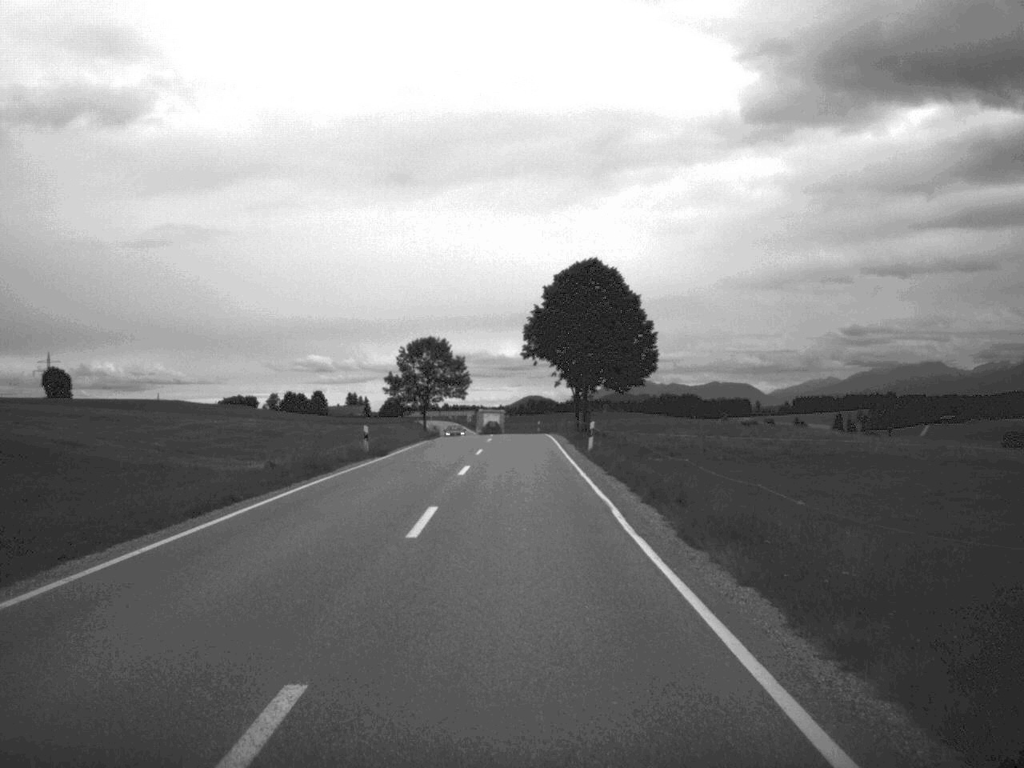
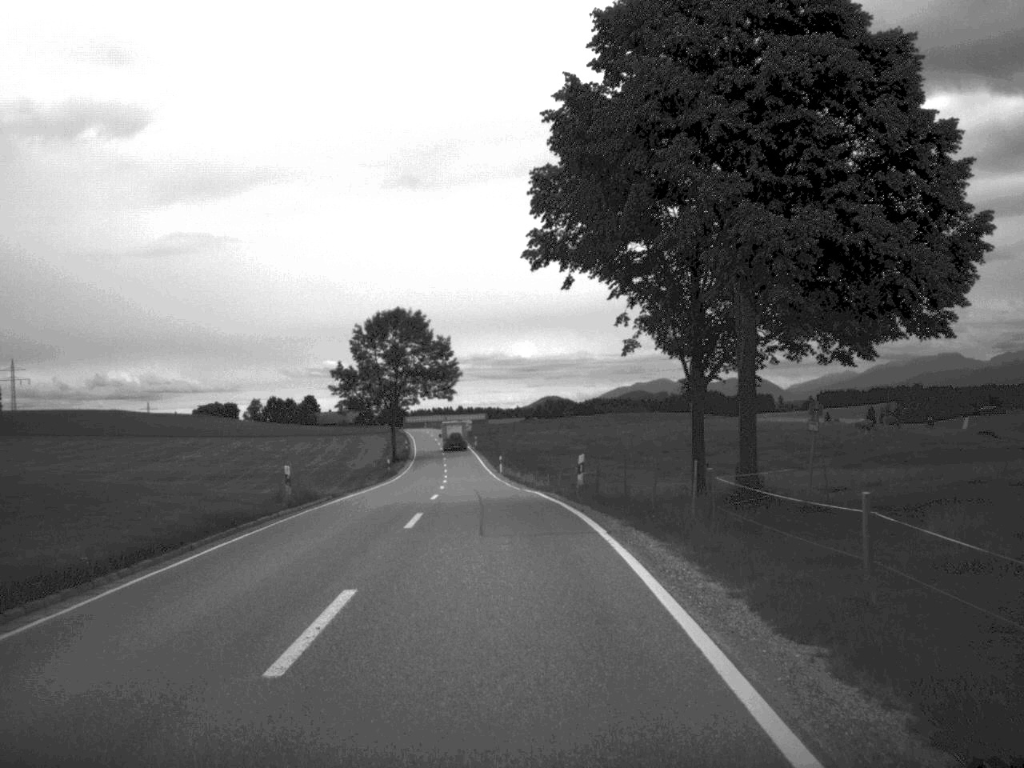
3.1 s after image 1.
(-0.1, +54.3) m; -1°
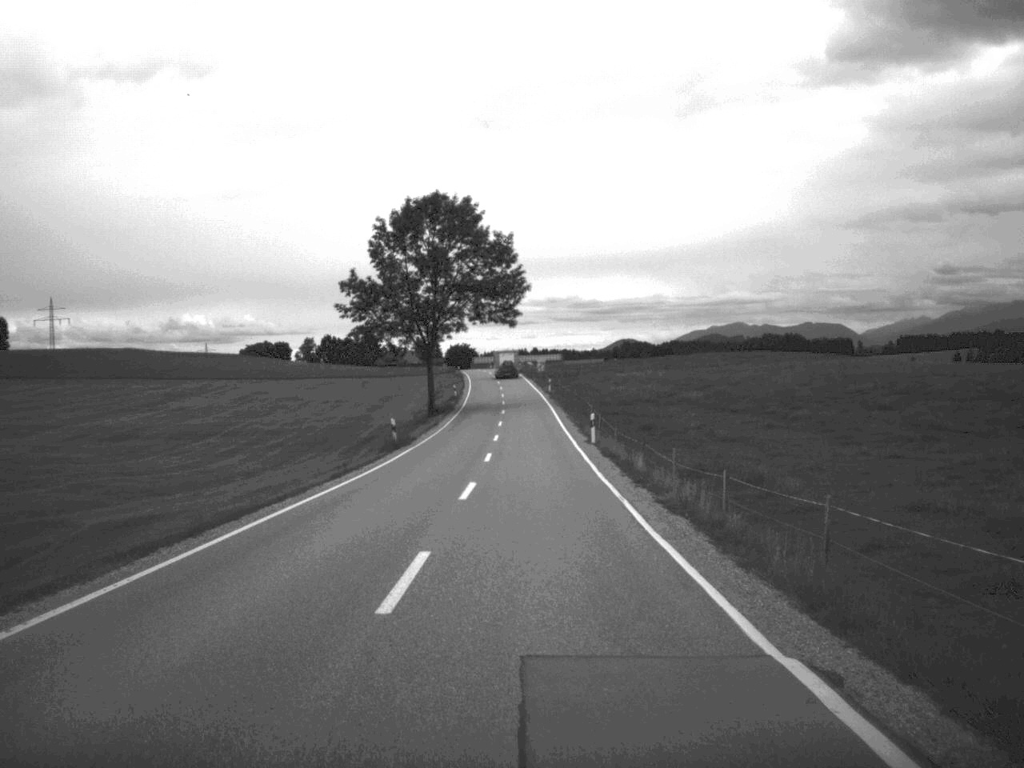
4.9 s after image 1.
(-1.3, +34.2) m; -3°
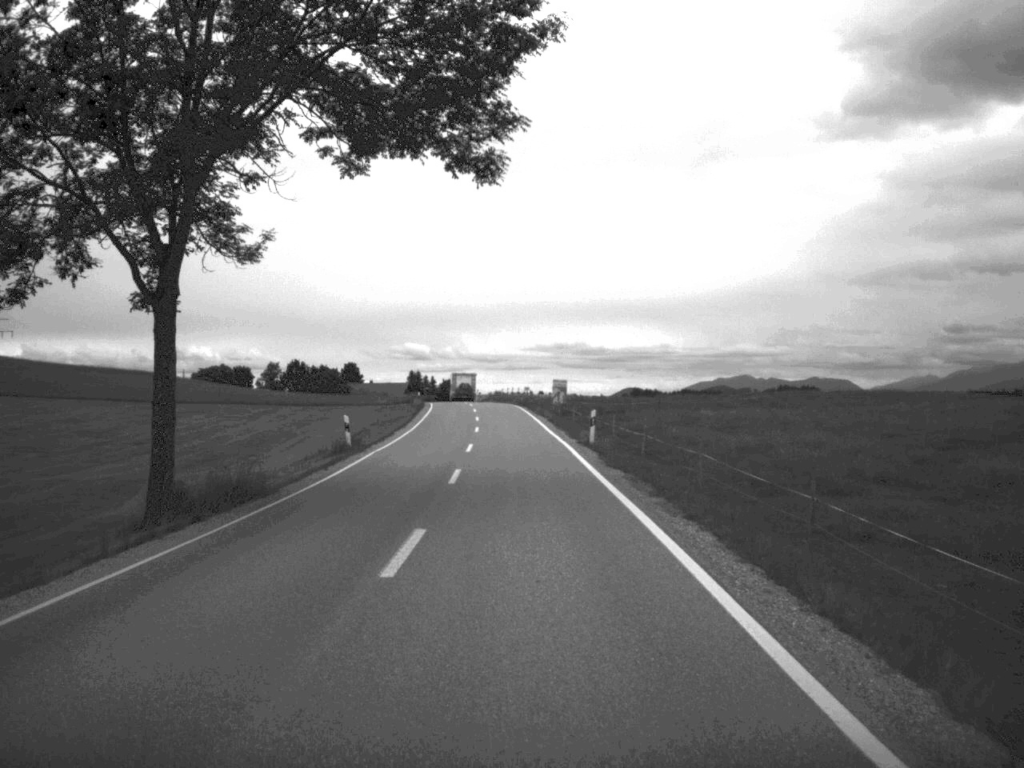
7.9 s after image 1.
(-0.1, +57.4) m; 0°
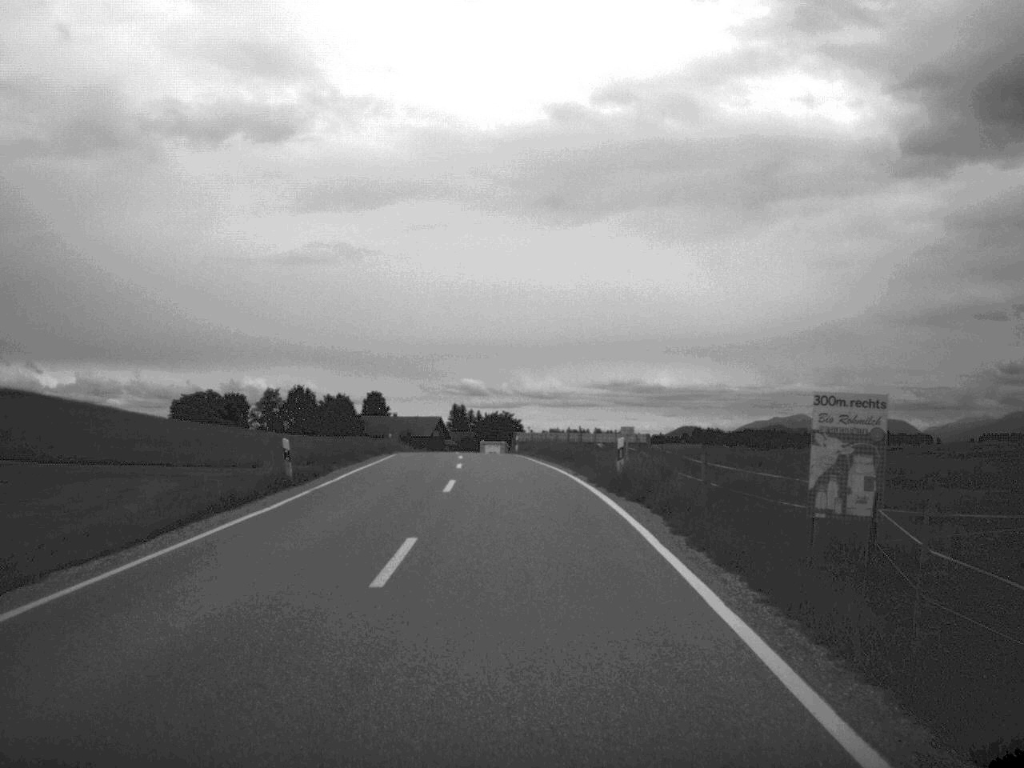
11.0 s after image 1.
(-1.0, +58.8) m; -3°
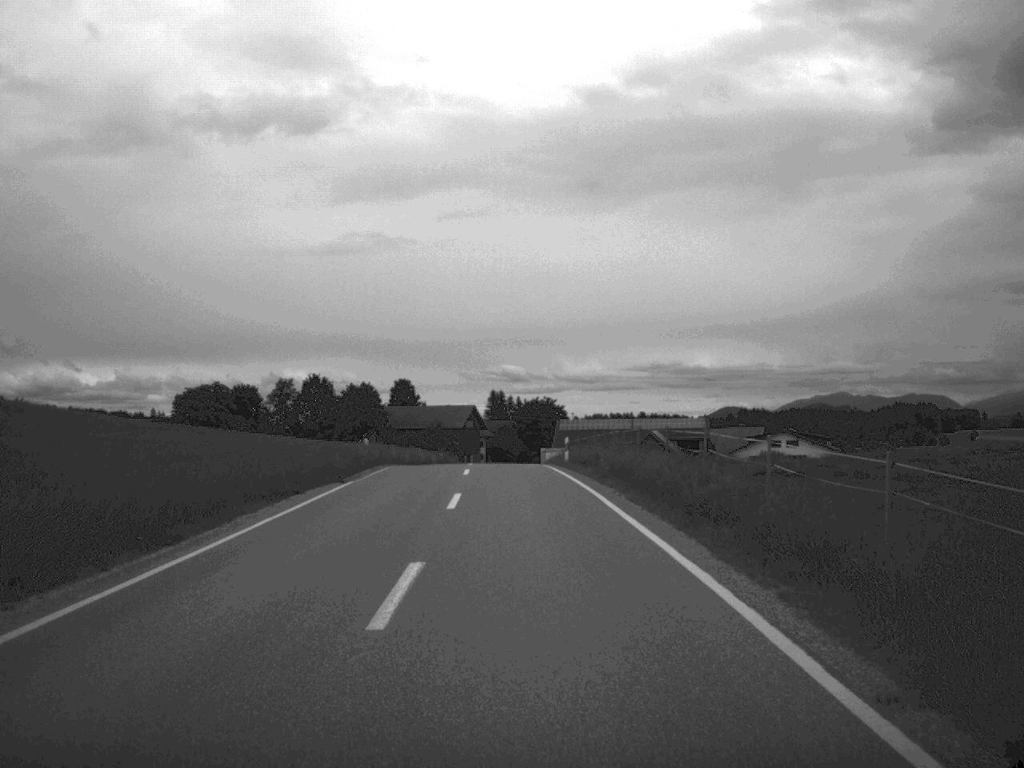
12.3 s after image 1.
(-0.4, +25.1) m; -2°
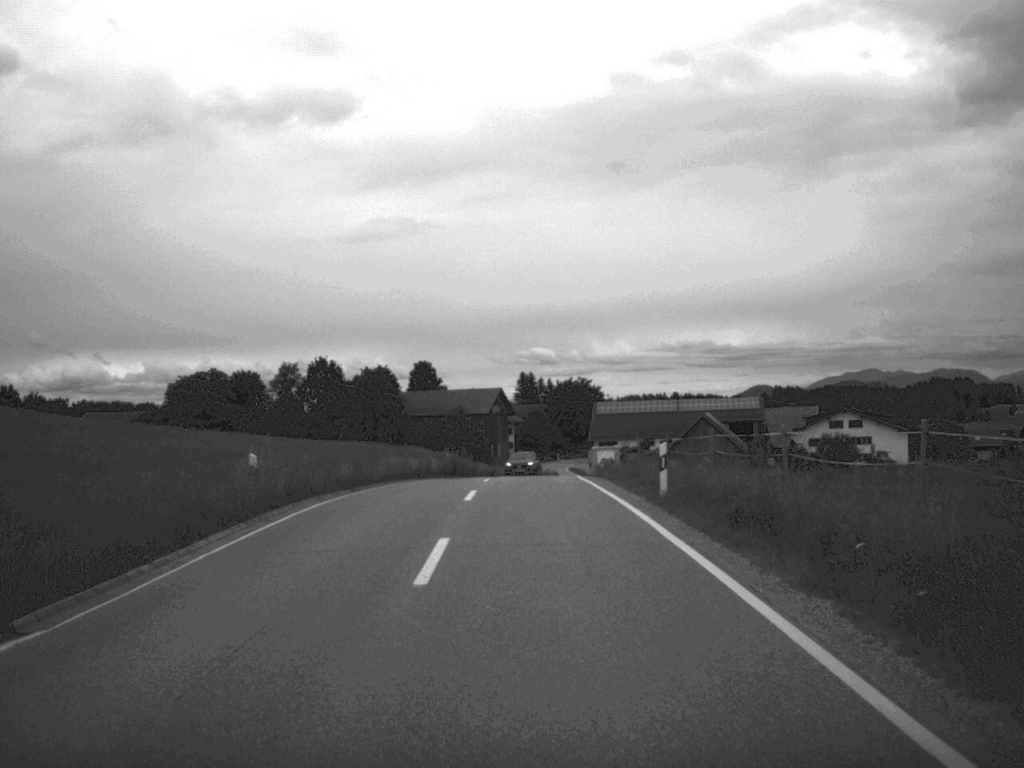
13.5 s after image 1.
(-0.4, +22.3) m; -1°
